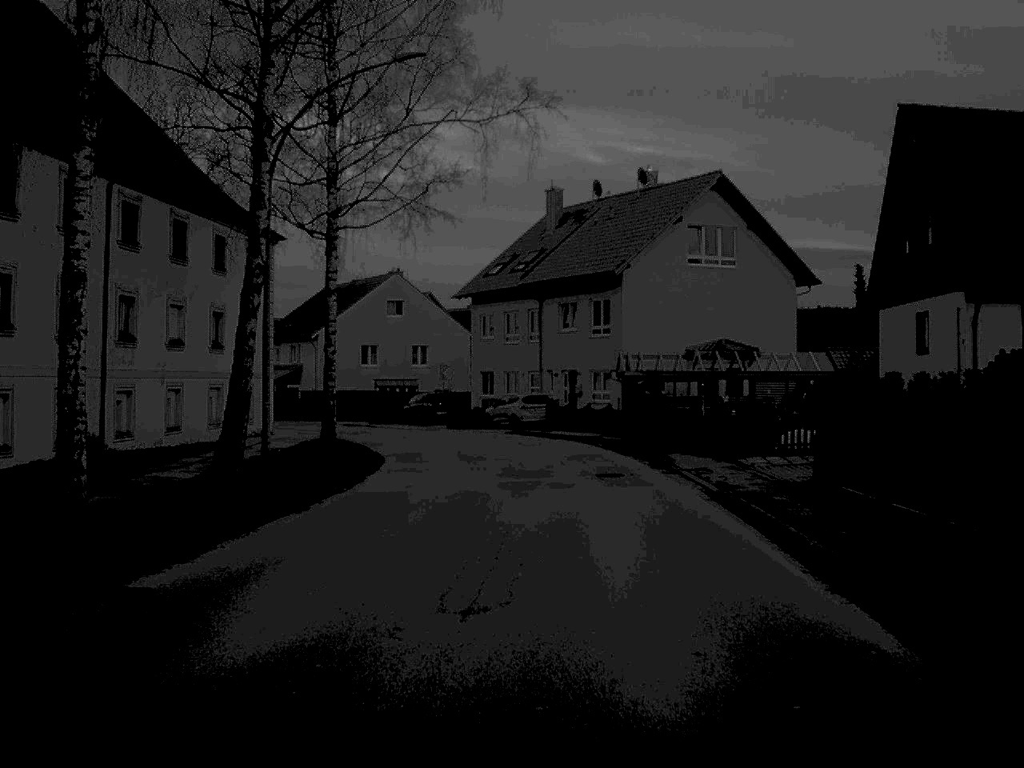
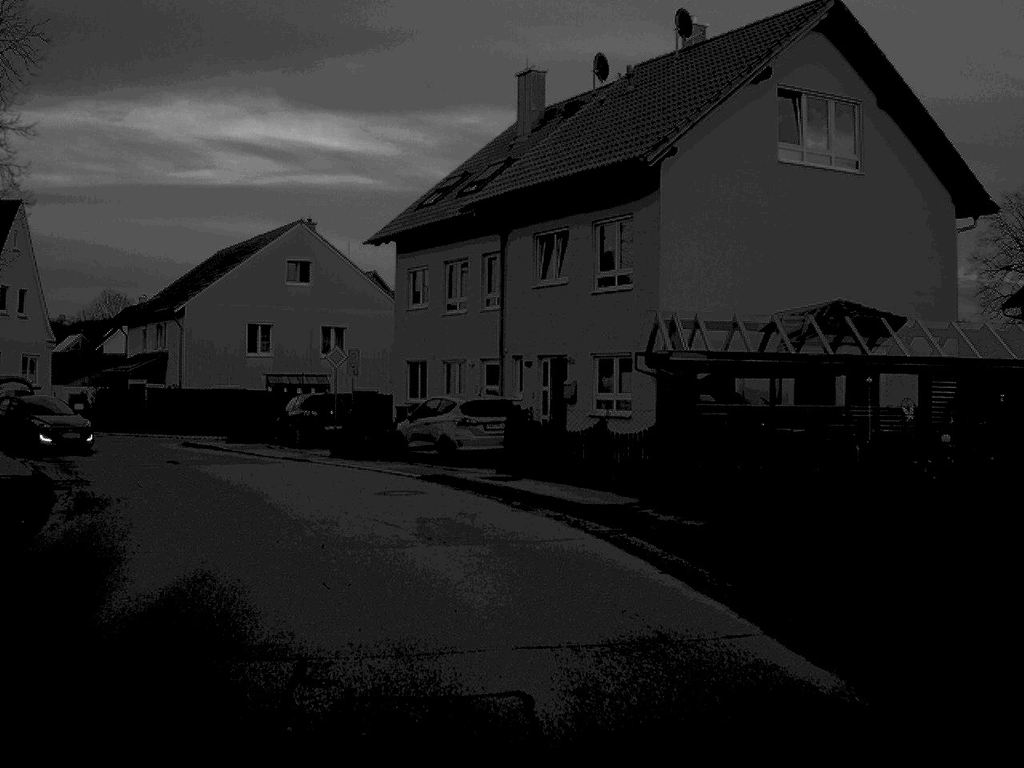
(+0.7, +24.1) m; +1°
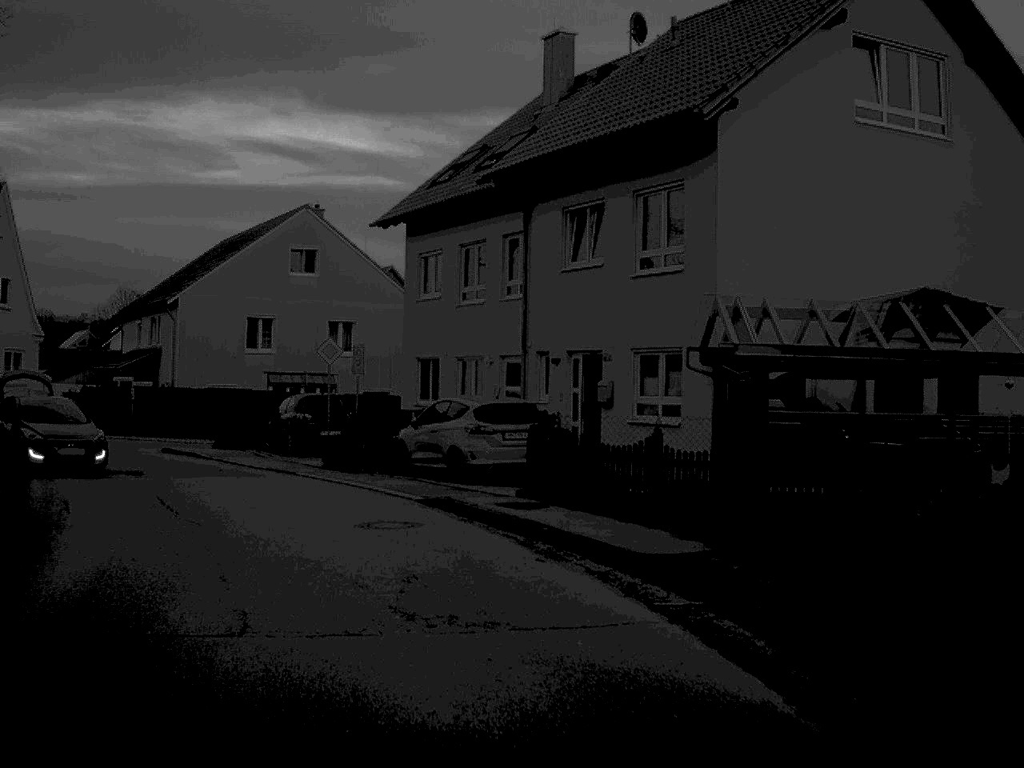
(0.0, +4.6) m; -1°
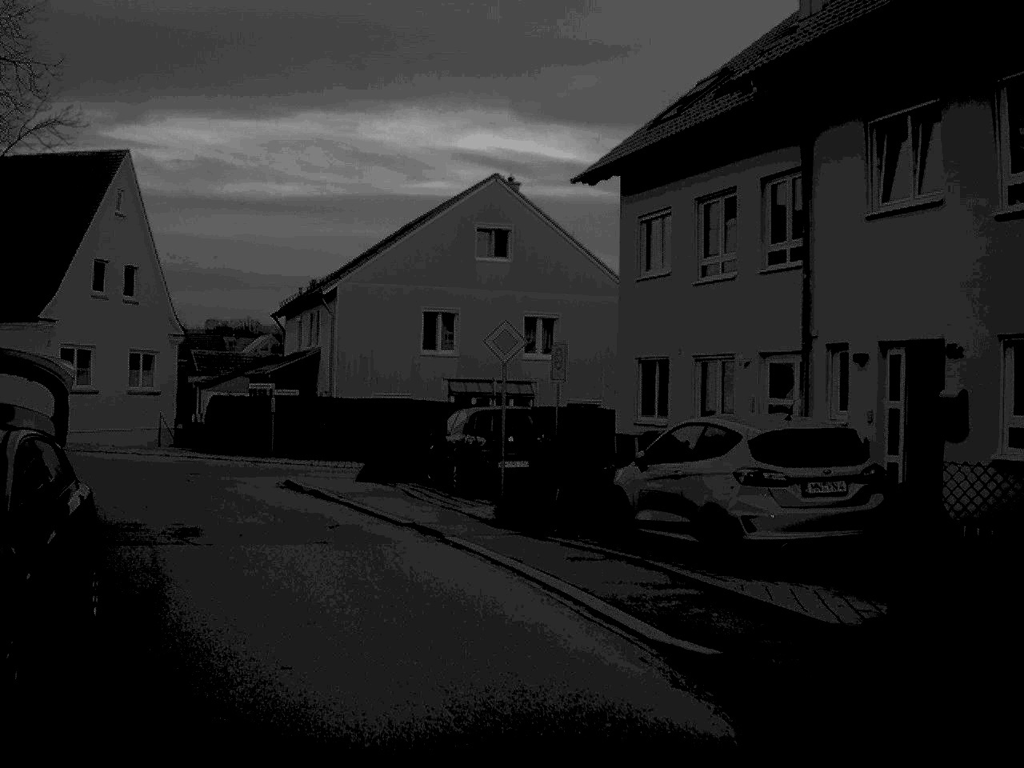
(-0.7, +9.4) m; -9°
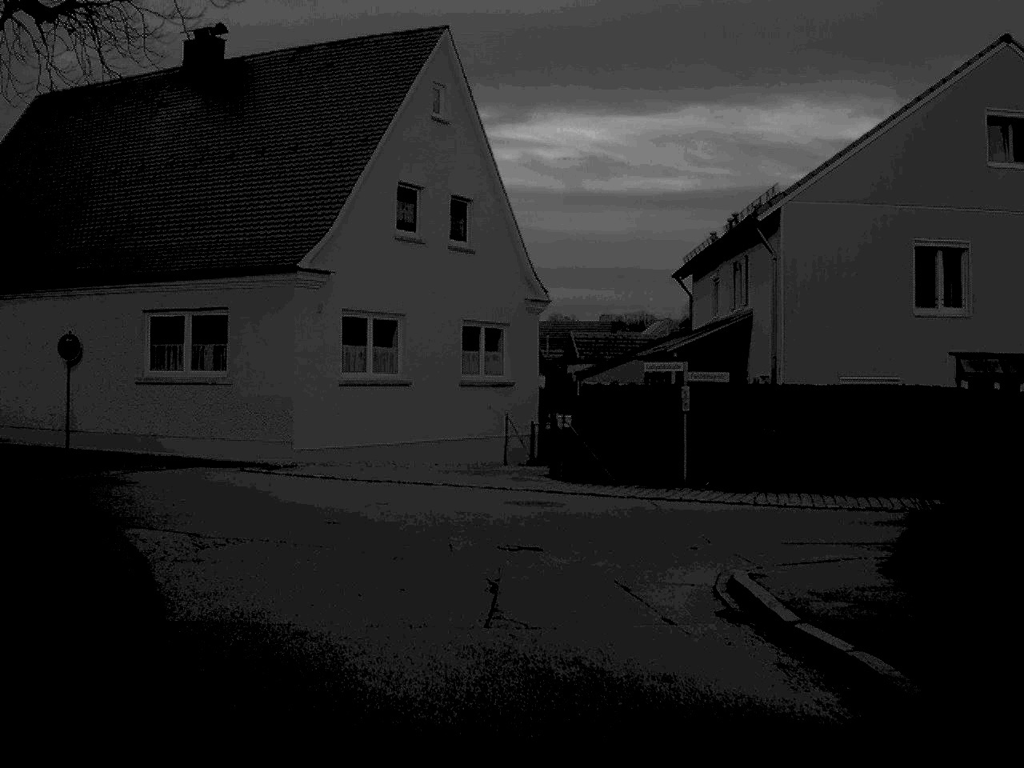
(-2.6, +14.5) m; -18°
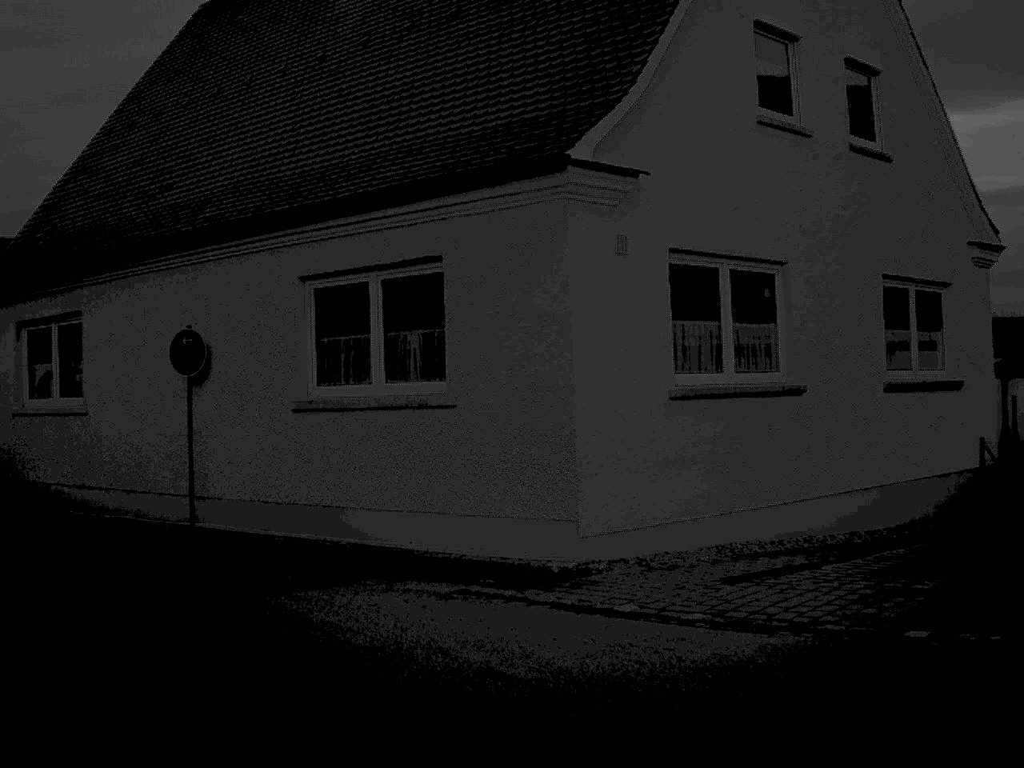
(-1.2, +12.4) m; -16°
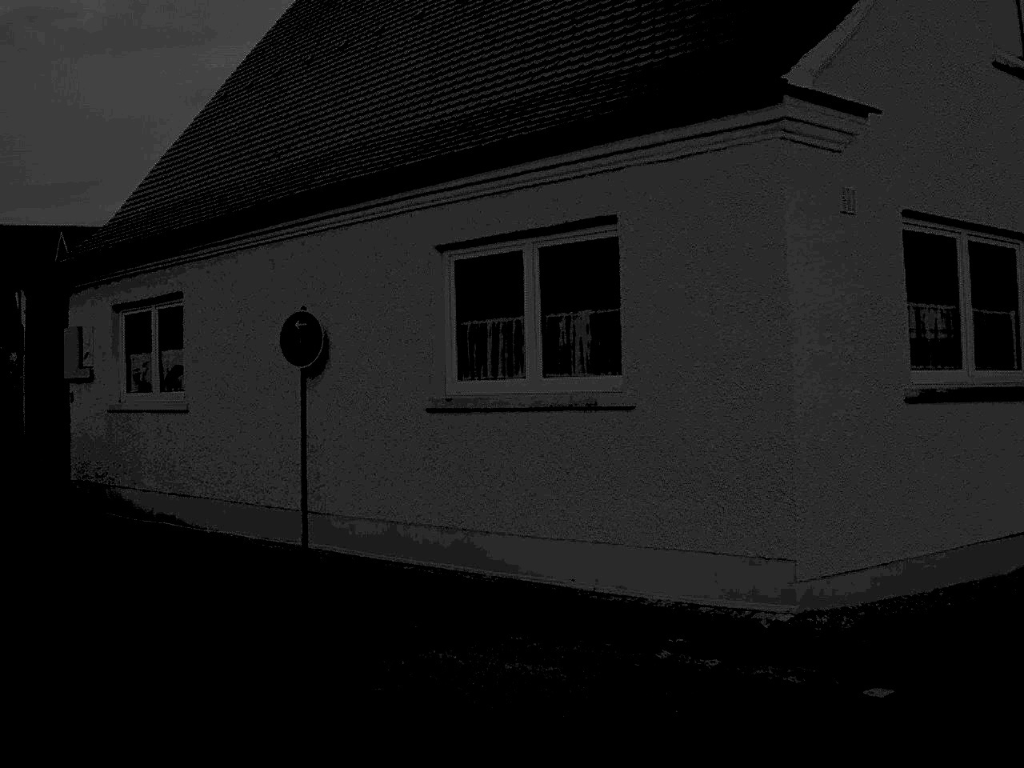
(-0.2, +2.8) m; -7°
